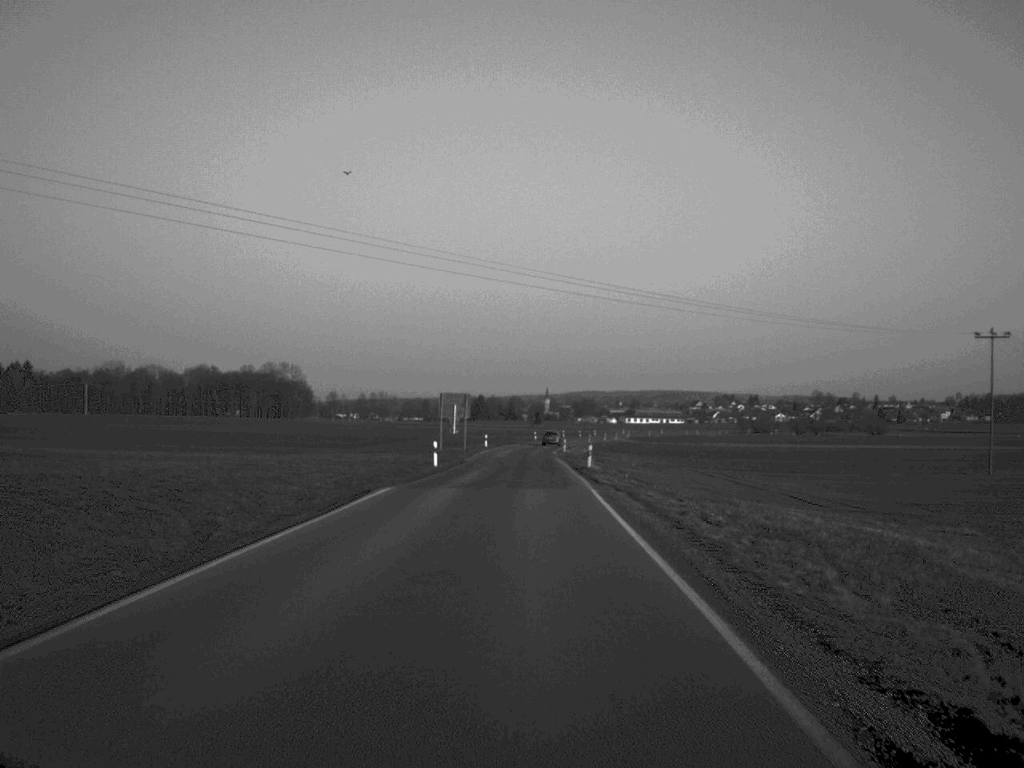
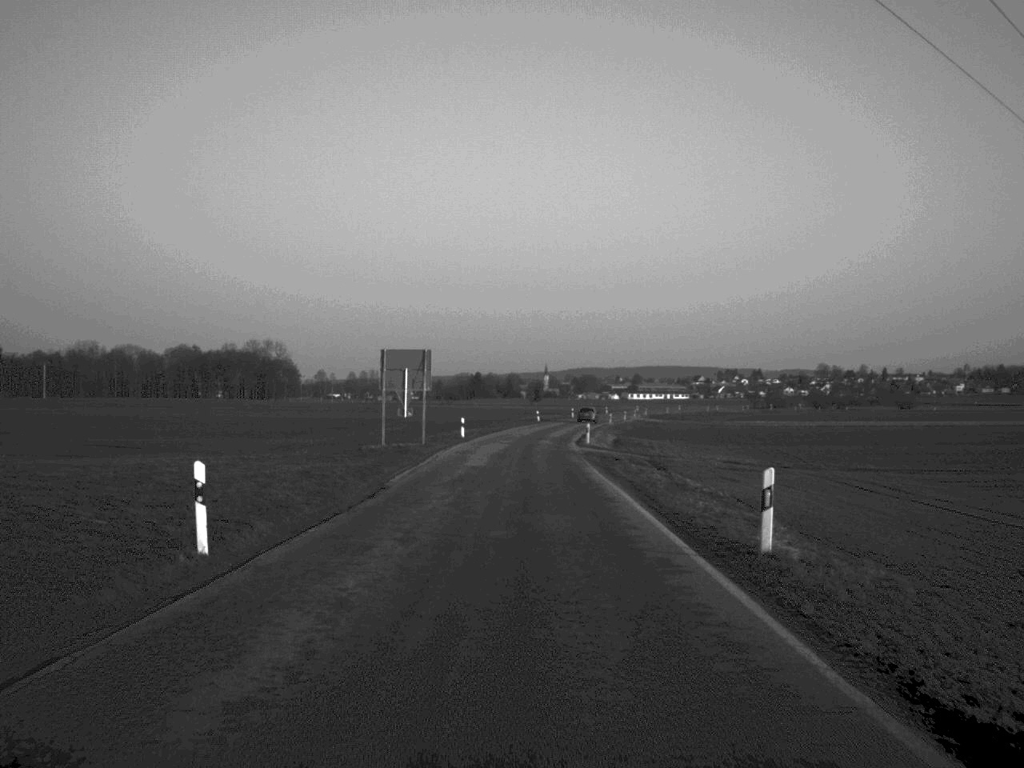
(0.0, +38.0) m; 0°
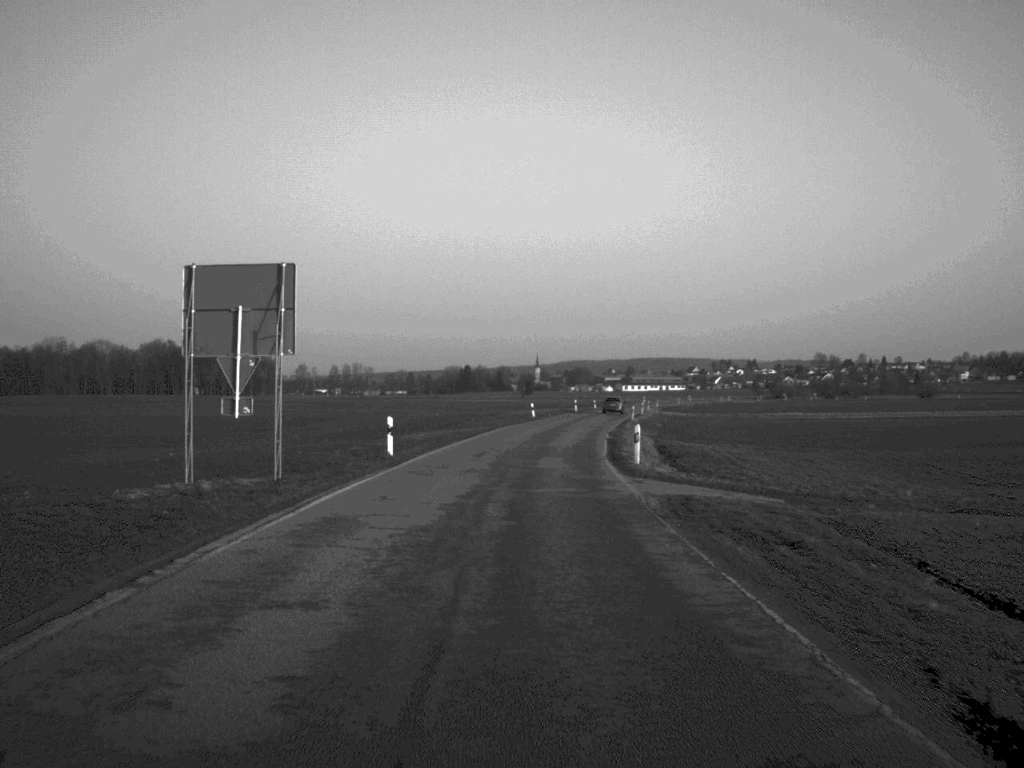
(+0.1, +31.4) m; 0°
